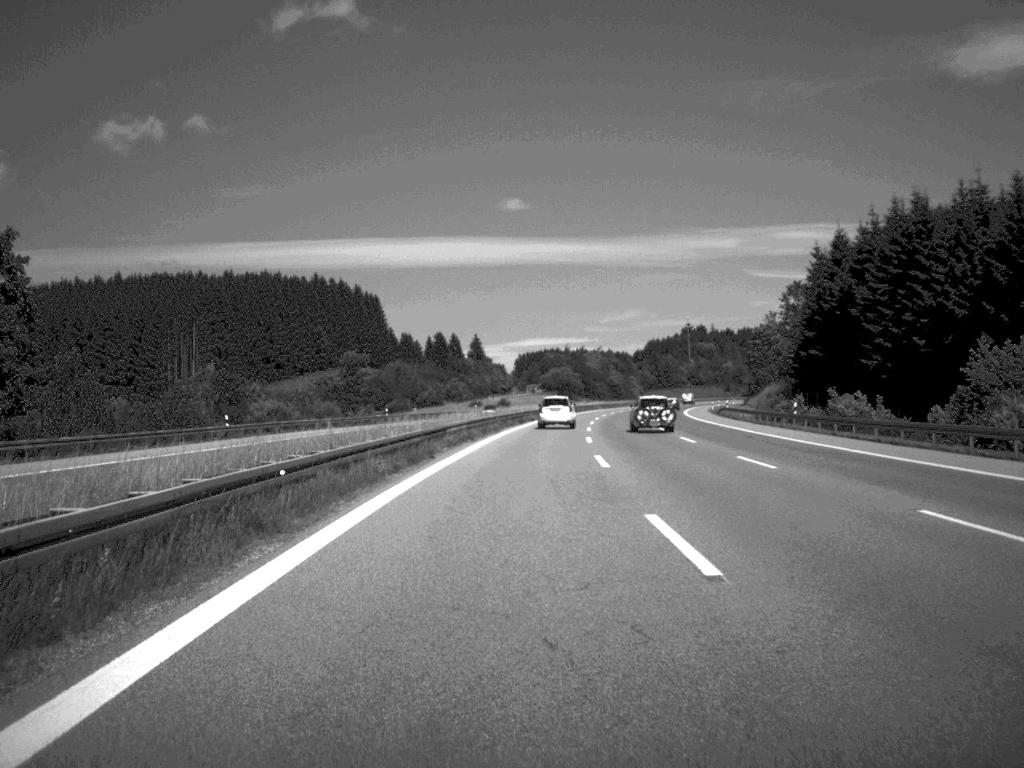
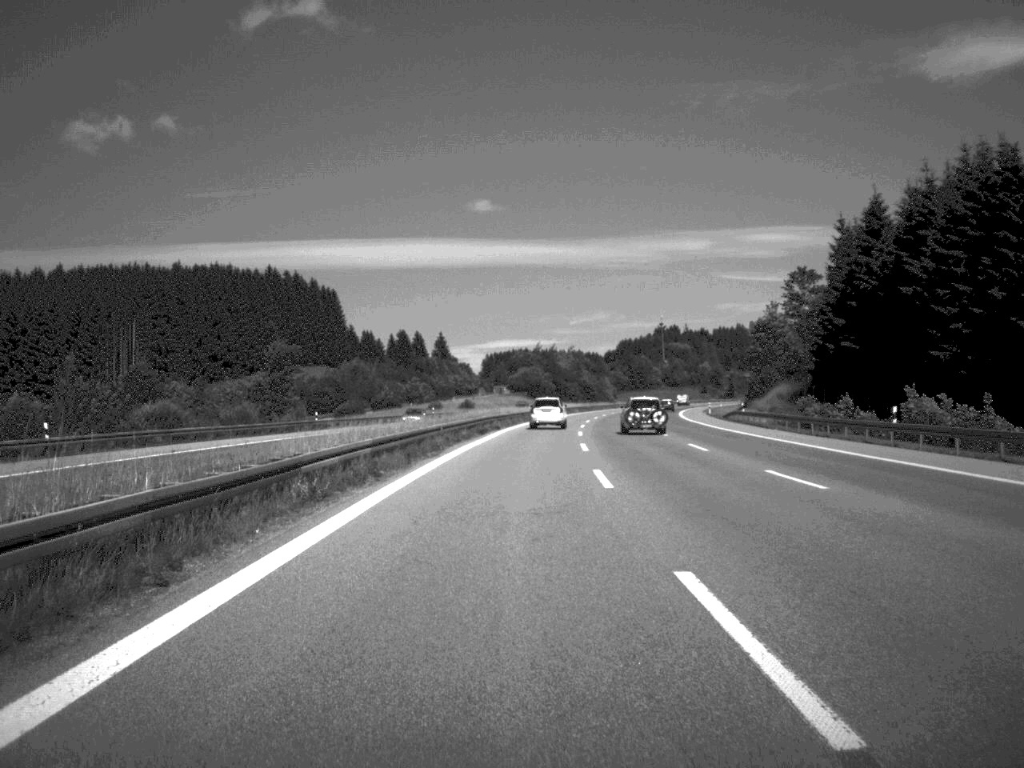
(+0.3, +23.7) m; +1°
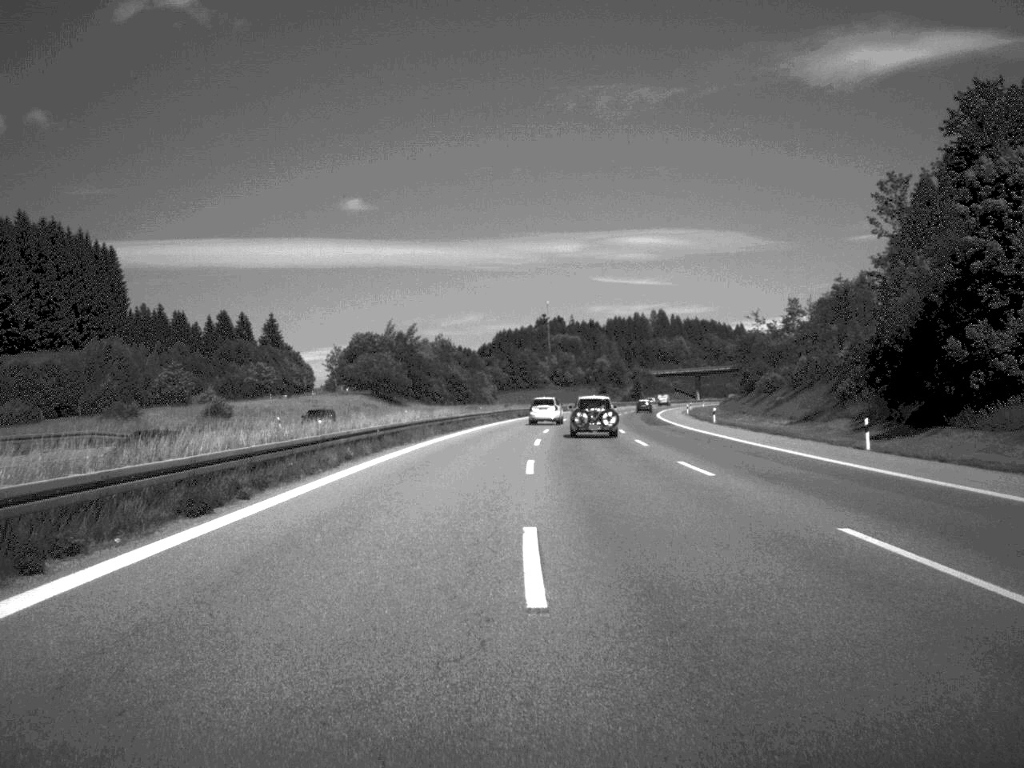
(+4.8, +99.4) m; +6°
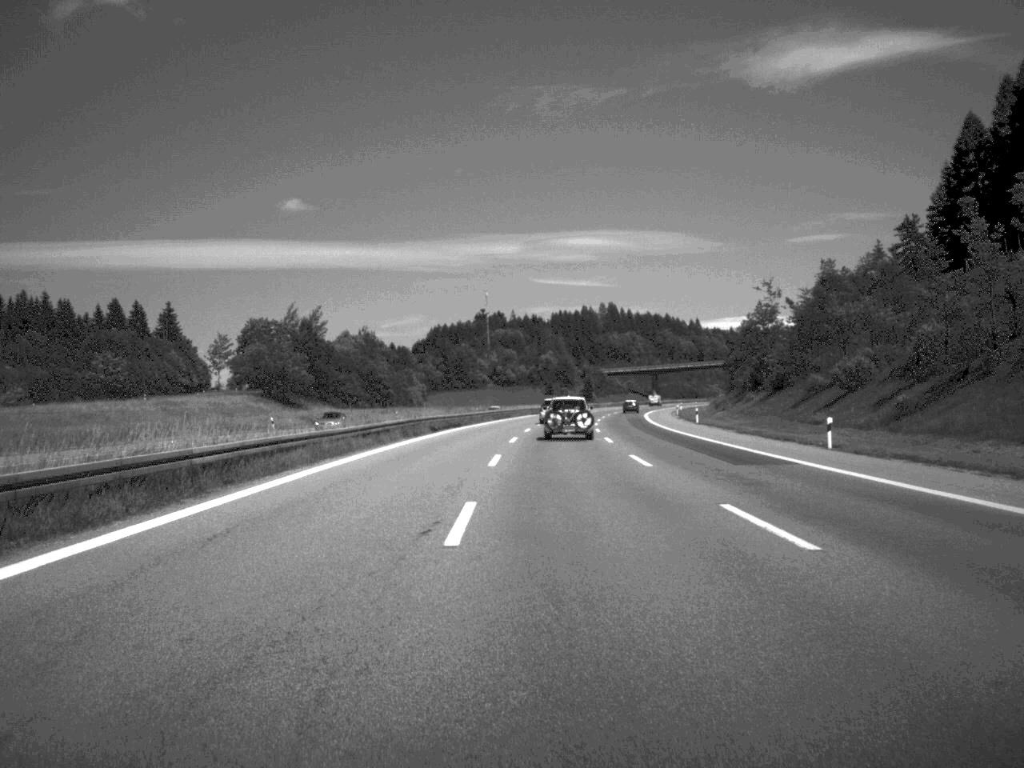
(+1.1, +47.6) m; +3°
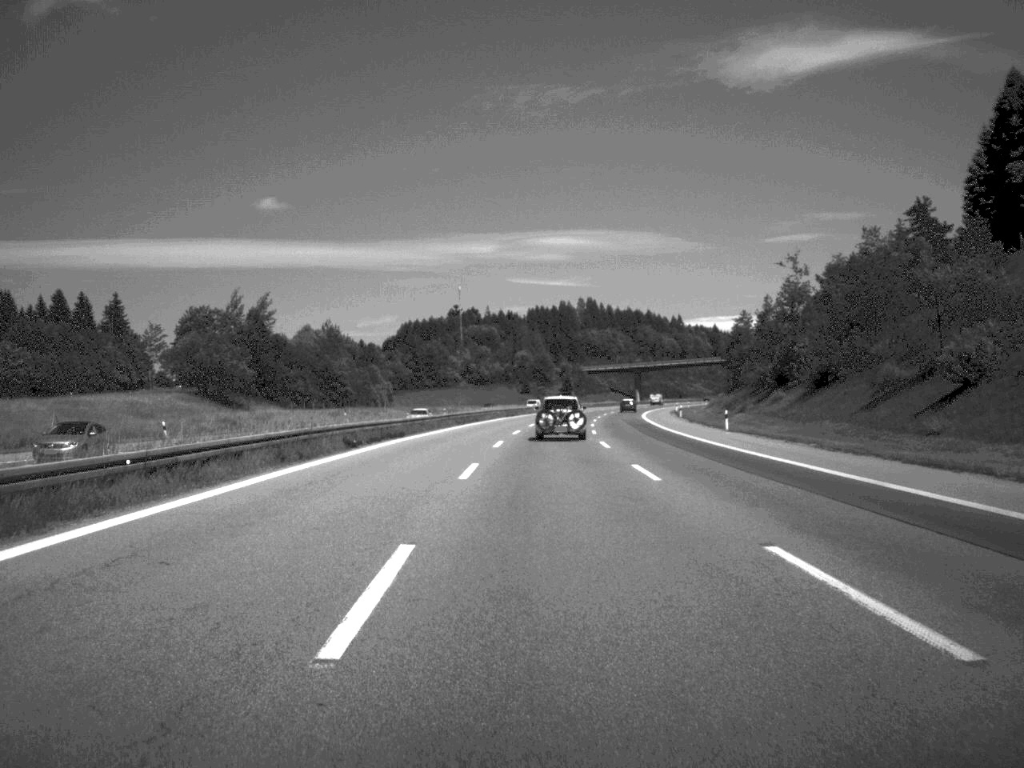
(+0.2, +23.1) m; +1°
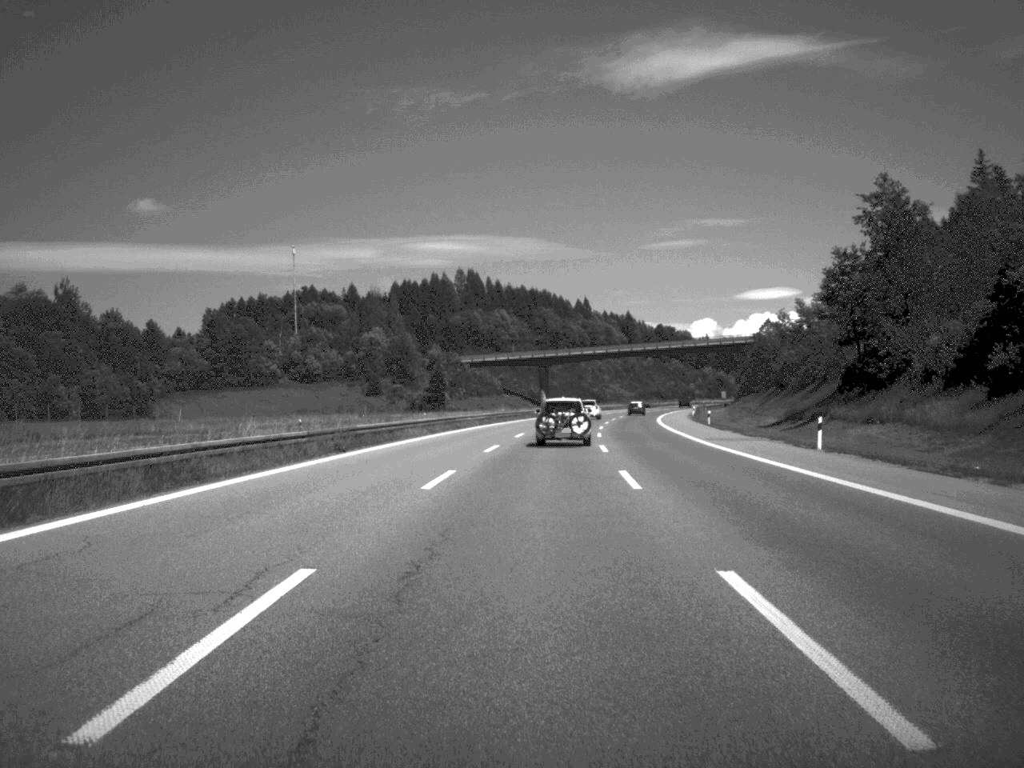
(+5.4, +122.2) m; +5°
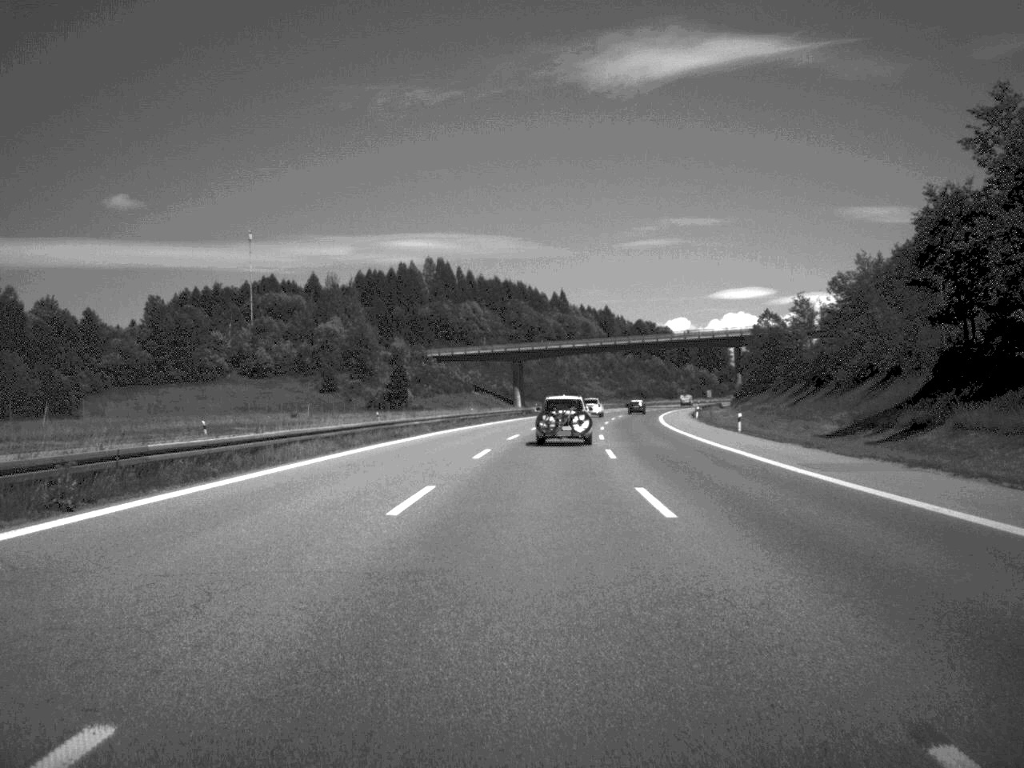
(+0.2, +22.9) m; +1°
